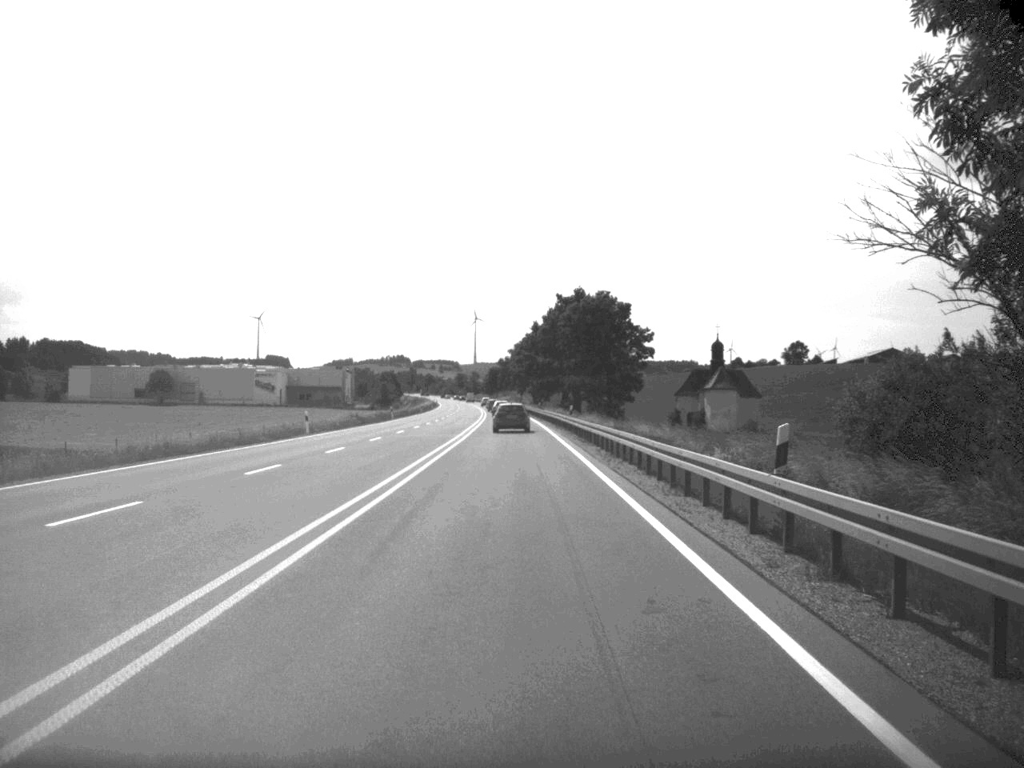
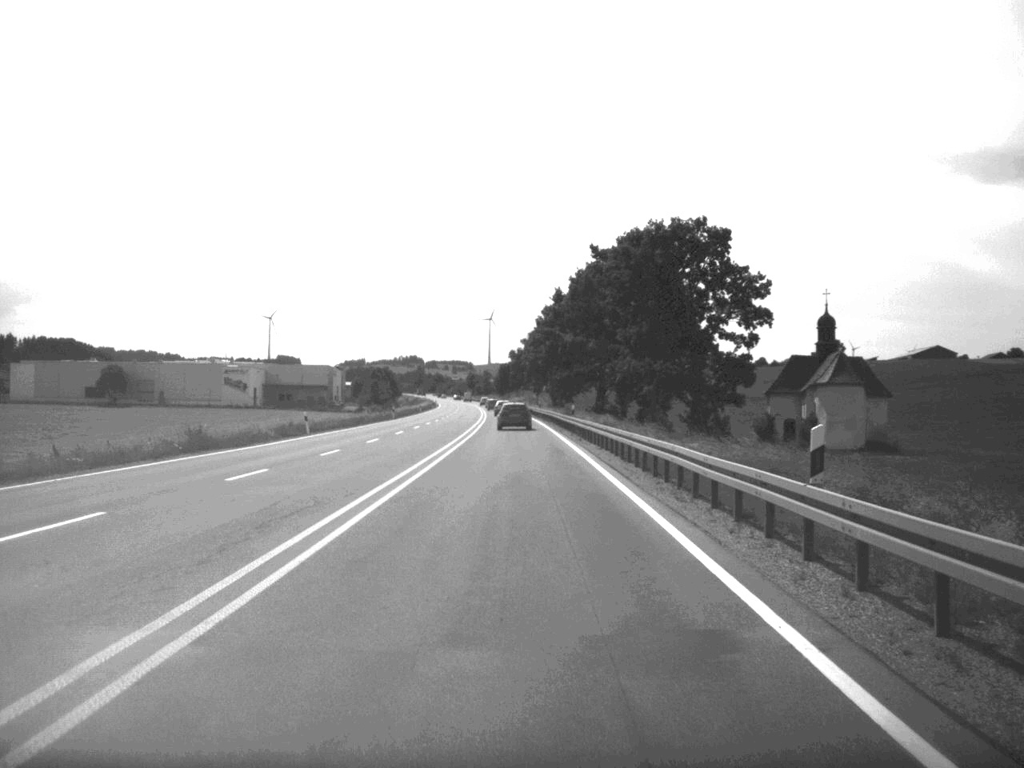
(-0.3, +50.2) m; -1°
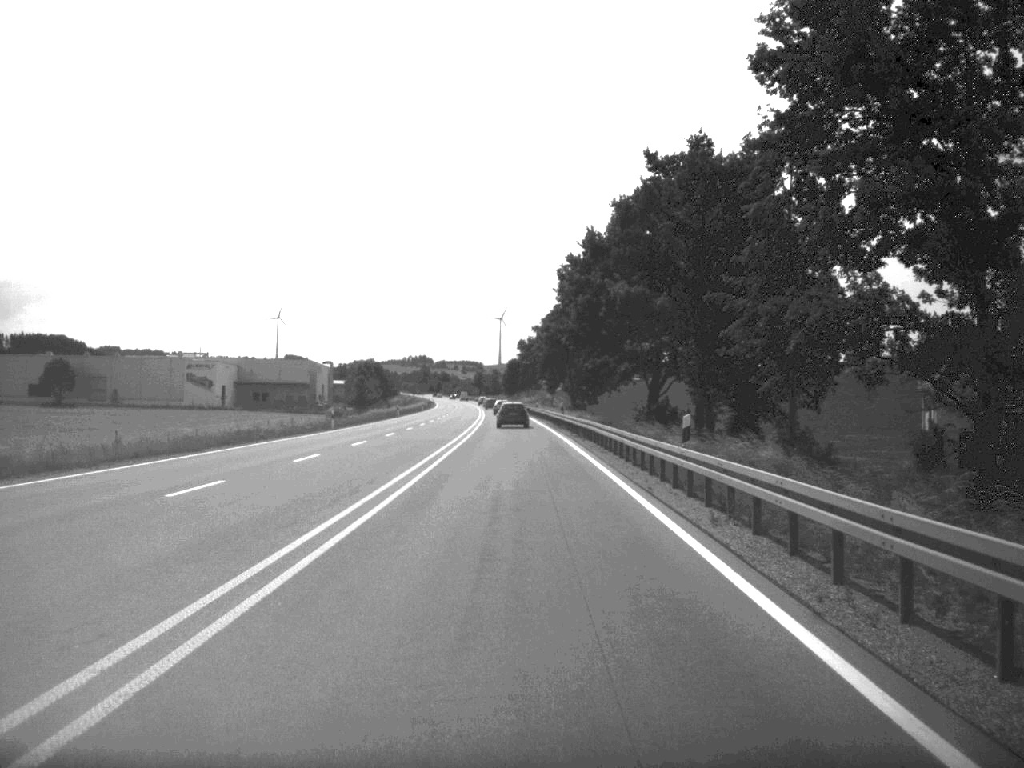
(-0.2, +40.6) m; -1°
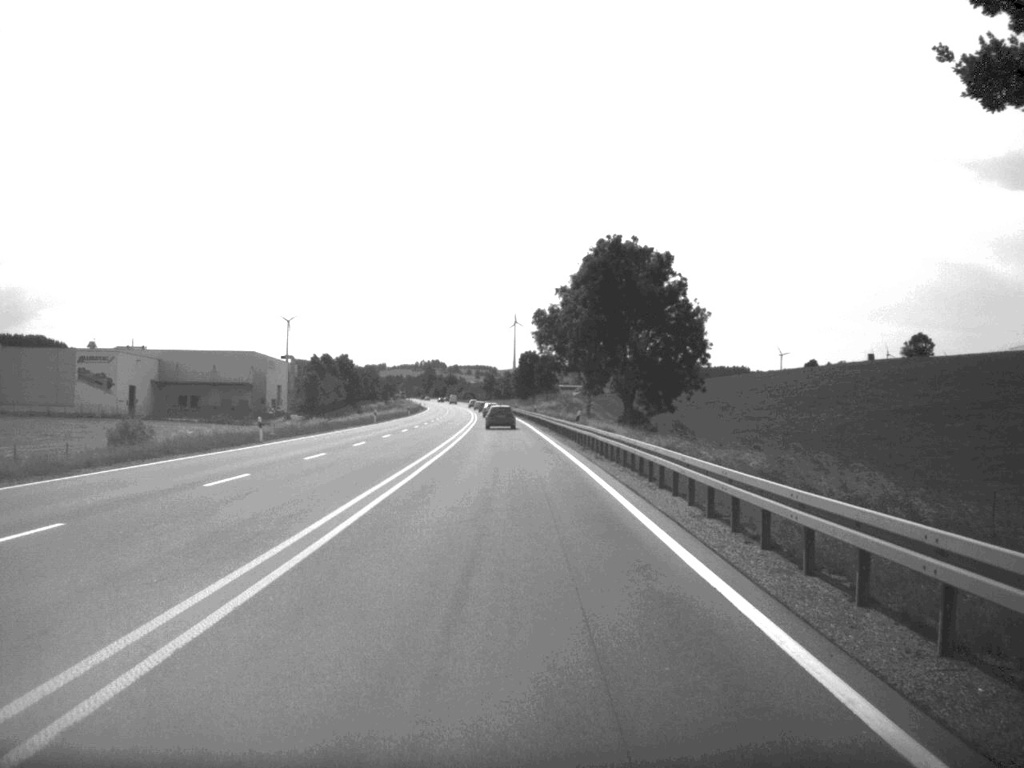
(-0.4, +68.2) m; -1°
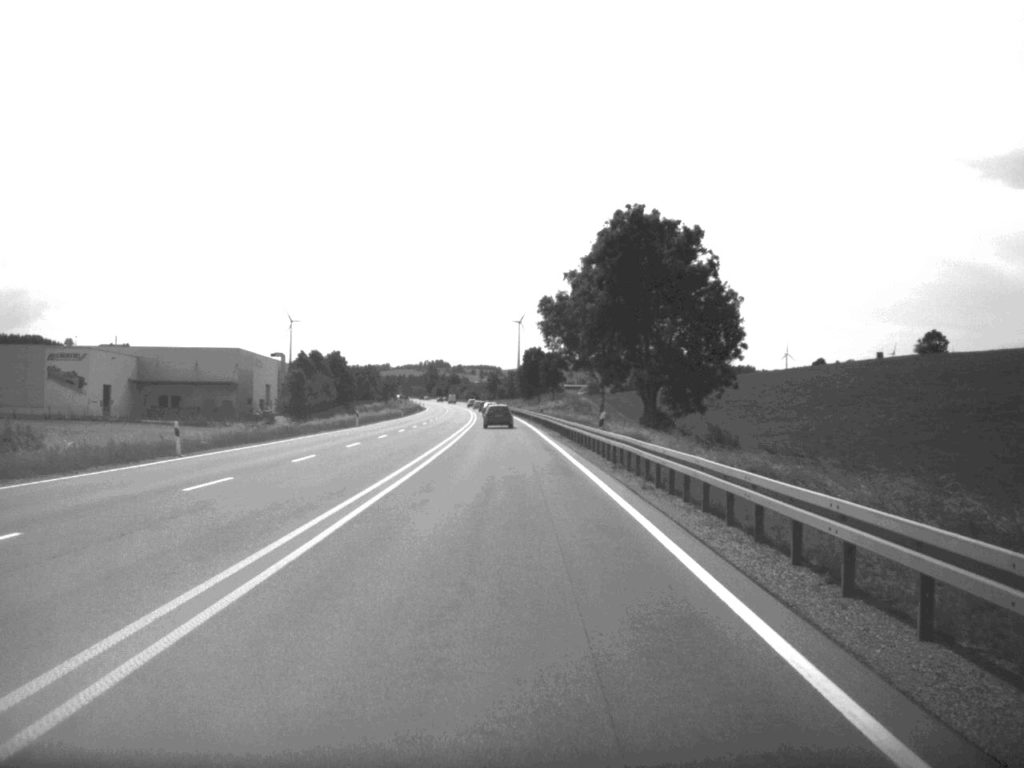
(0.0, +13.5) m; 0°
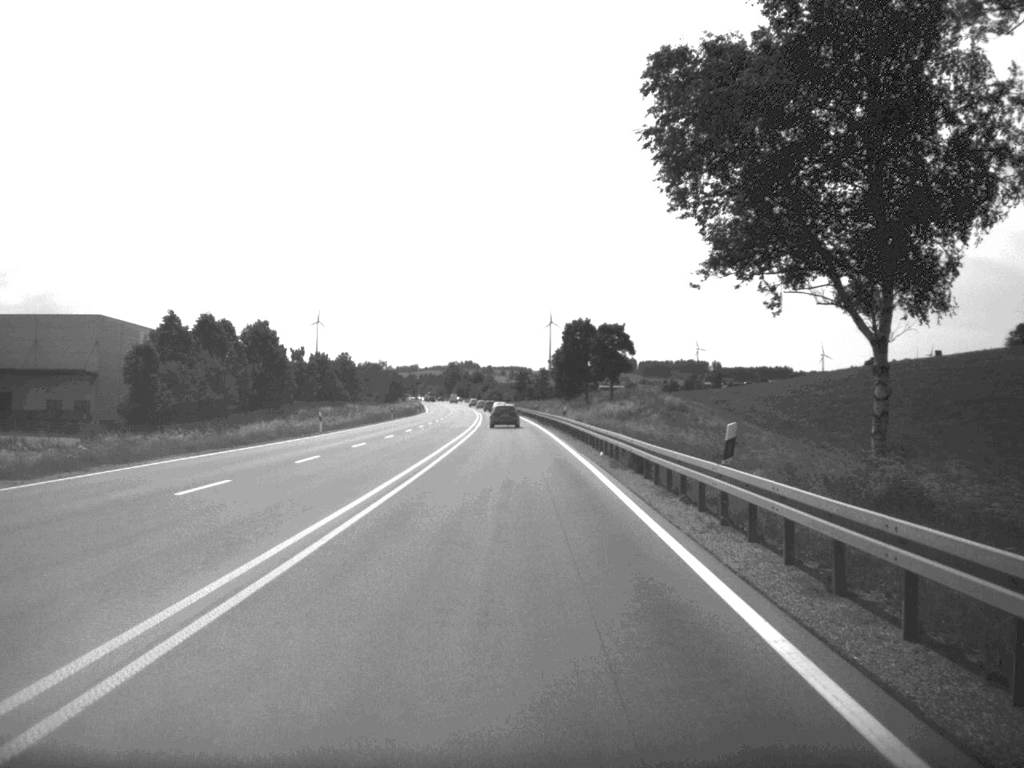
(-1.0, +72.8) m; -1°
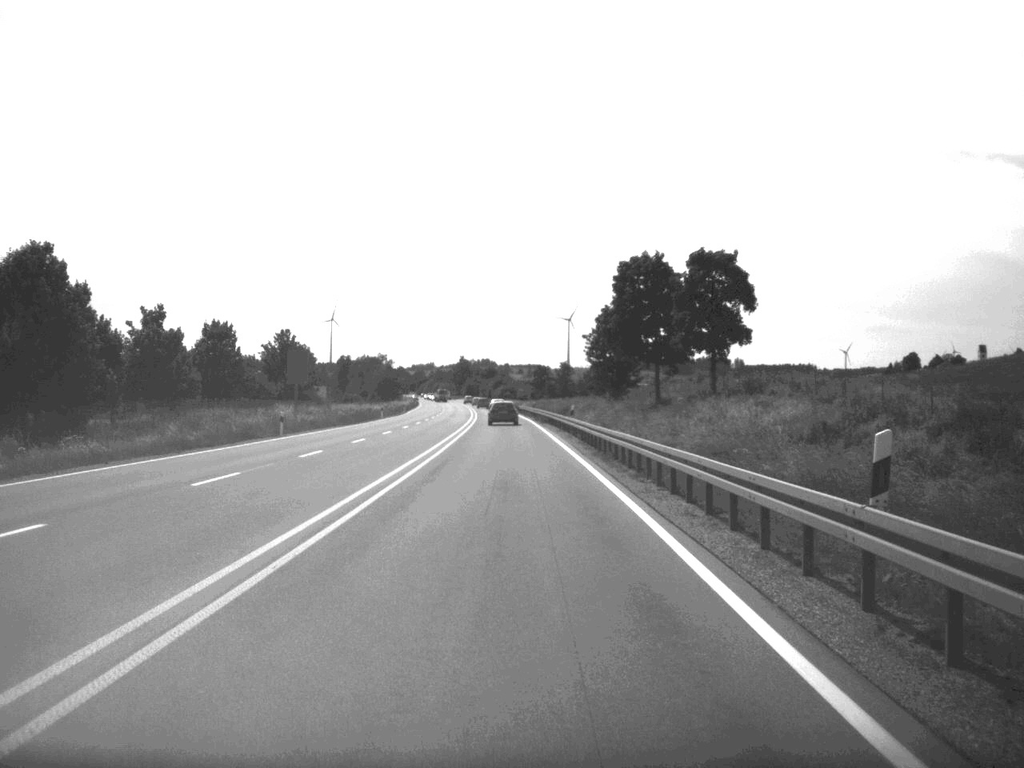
(-0.3, +58.2) m; -1°
